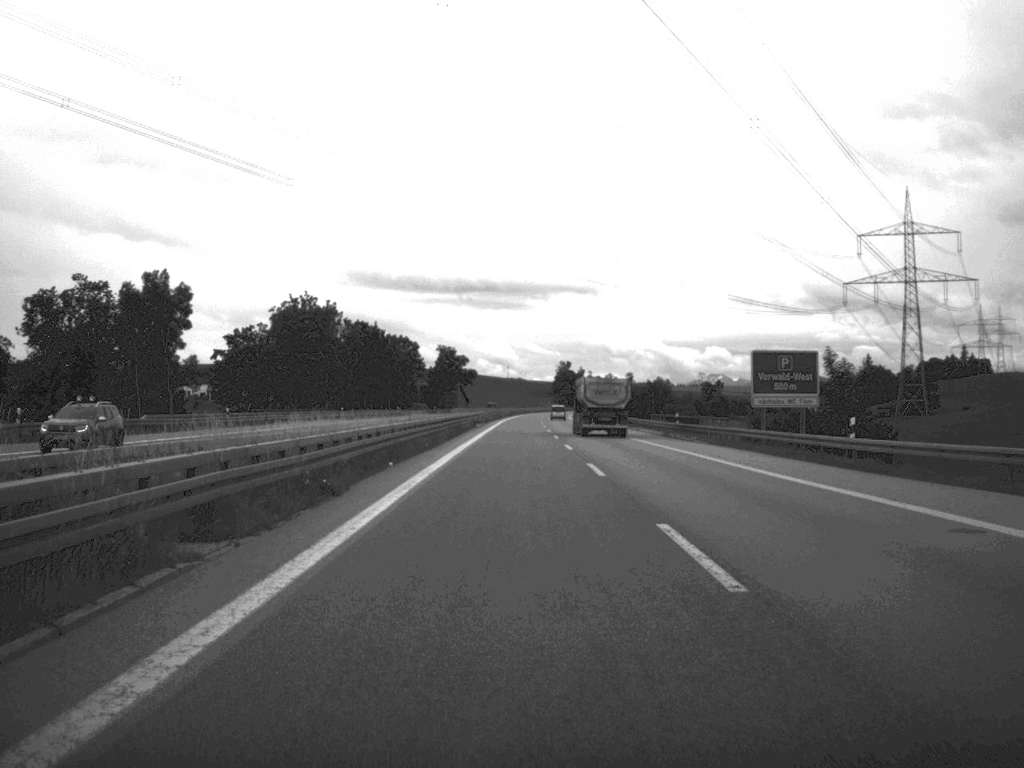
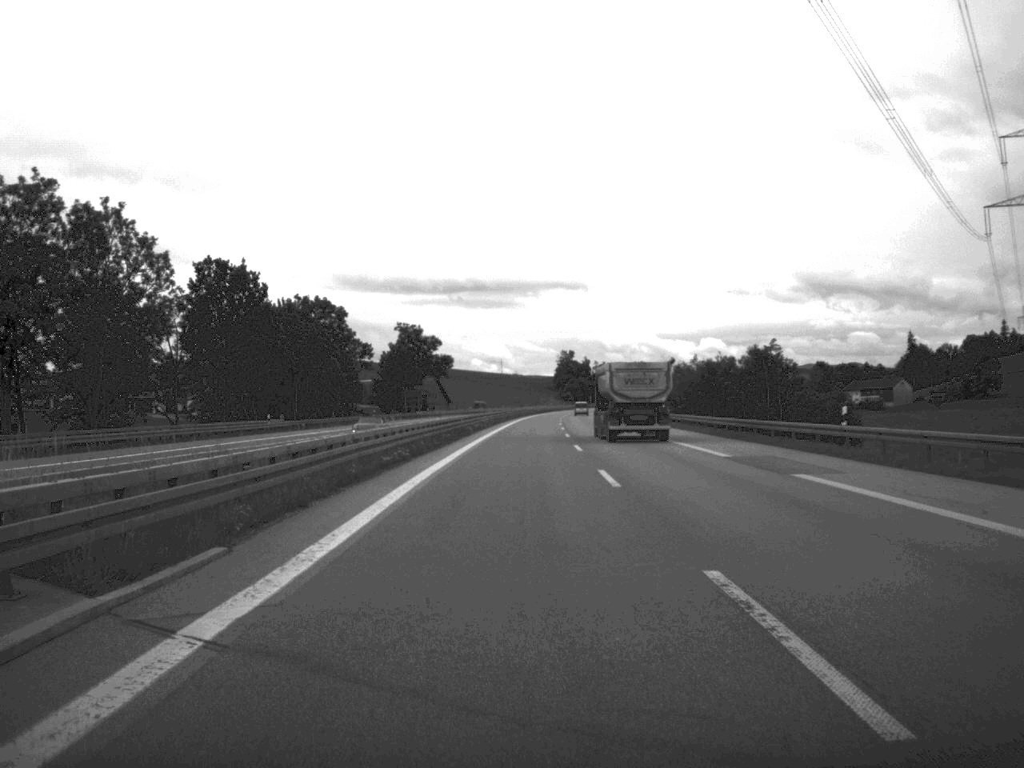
(-0.2, +93.3) m; 0°
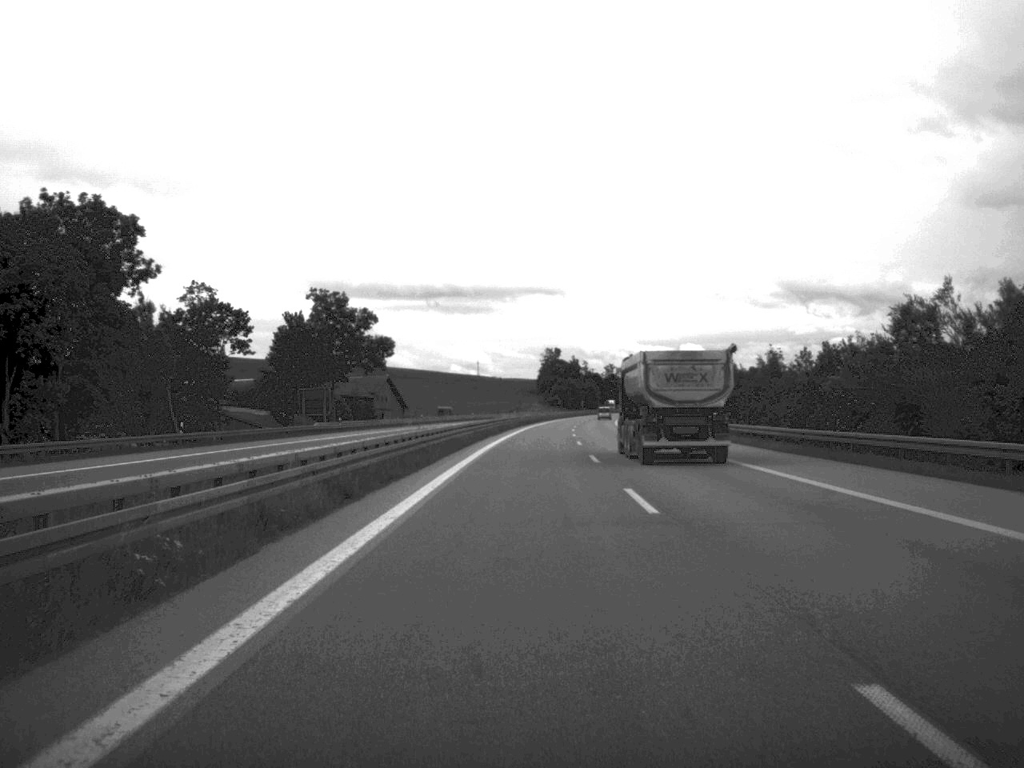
(+0.3, +75.6) m; +1°
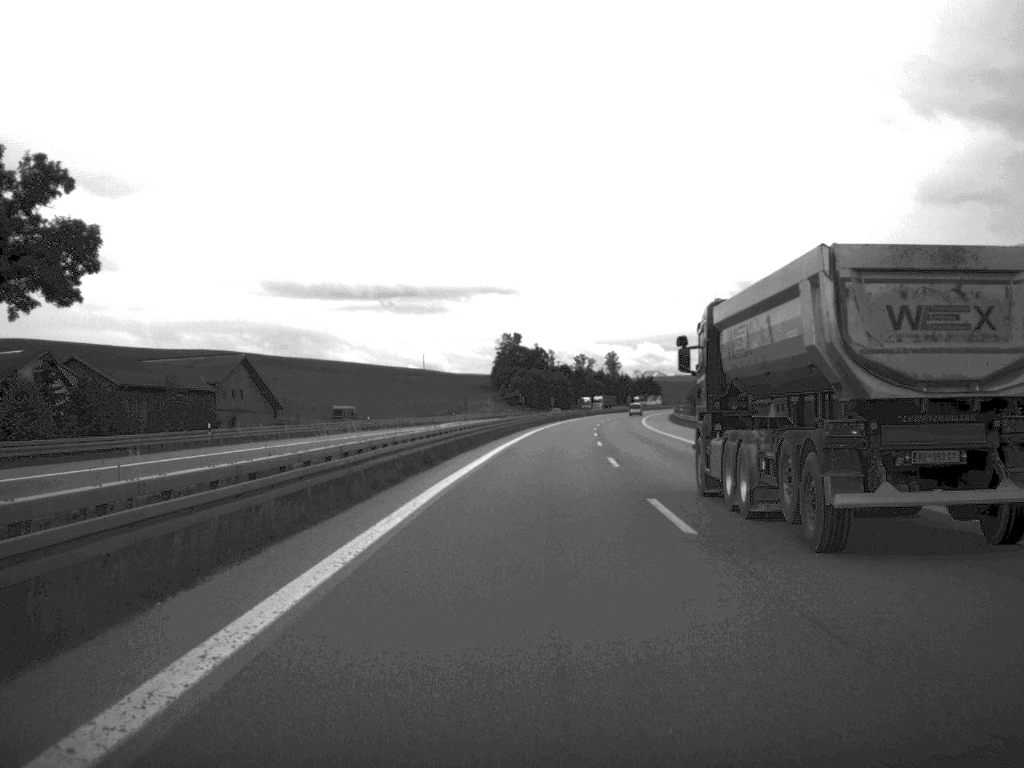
(+1.5, +95.4) m; +2°
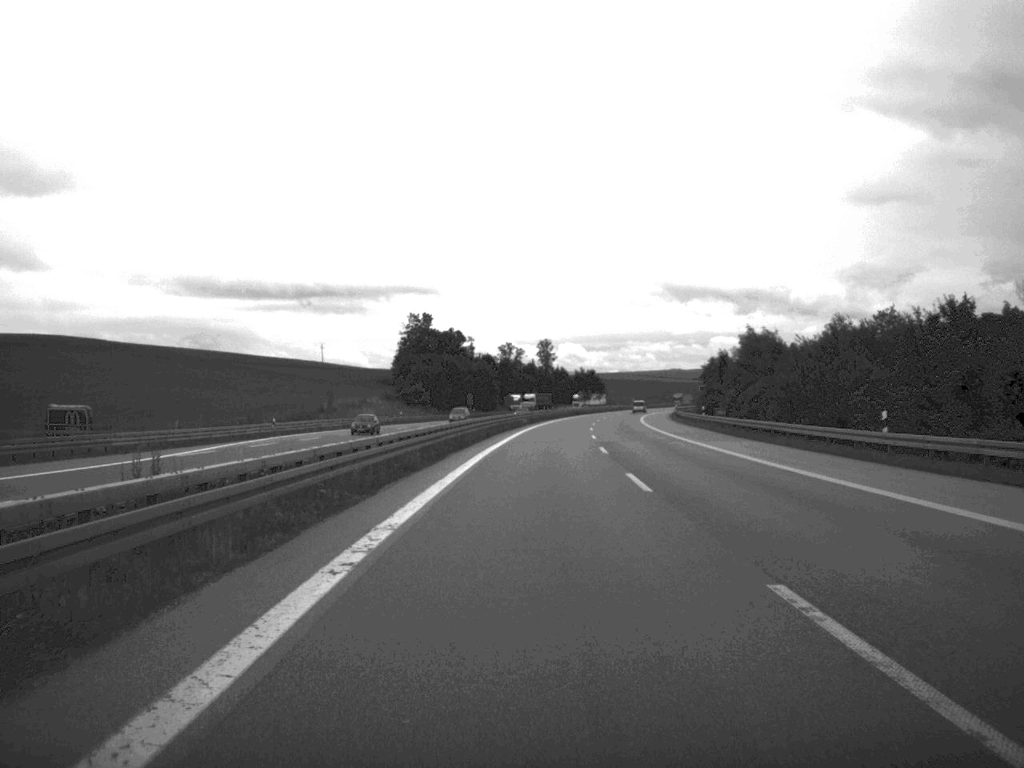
(+2.2, +81.6) m; +3°
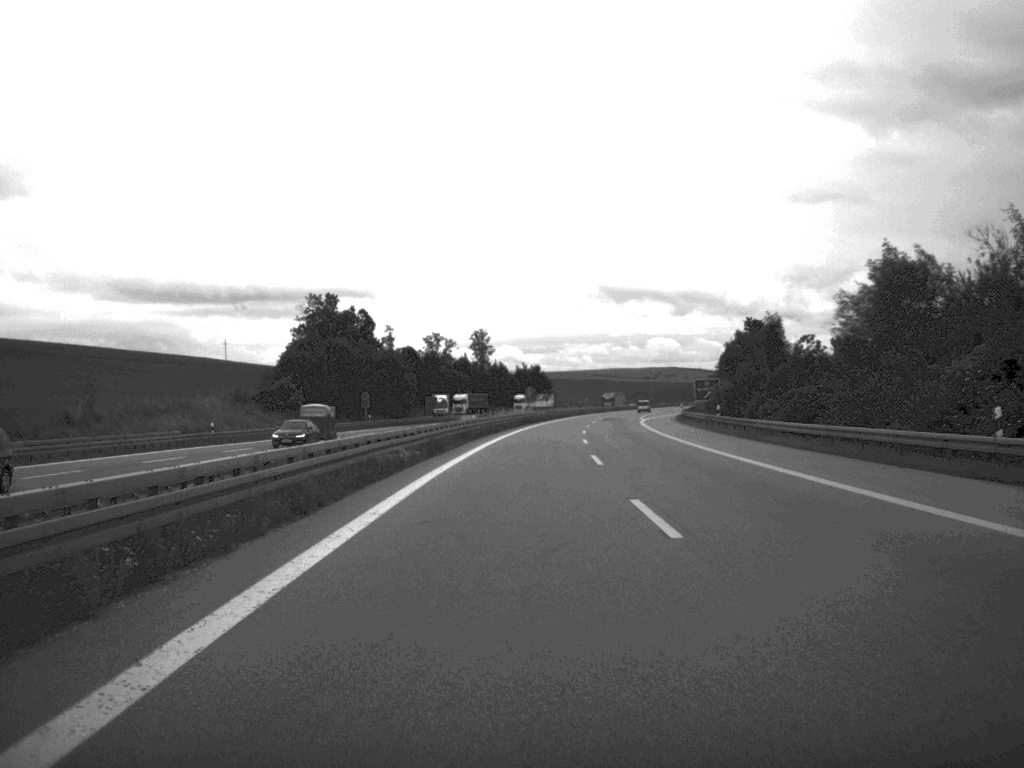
(+1.5, +61.7) m; +3°
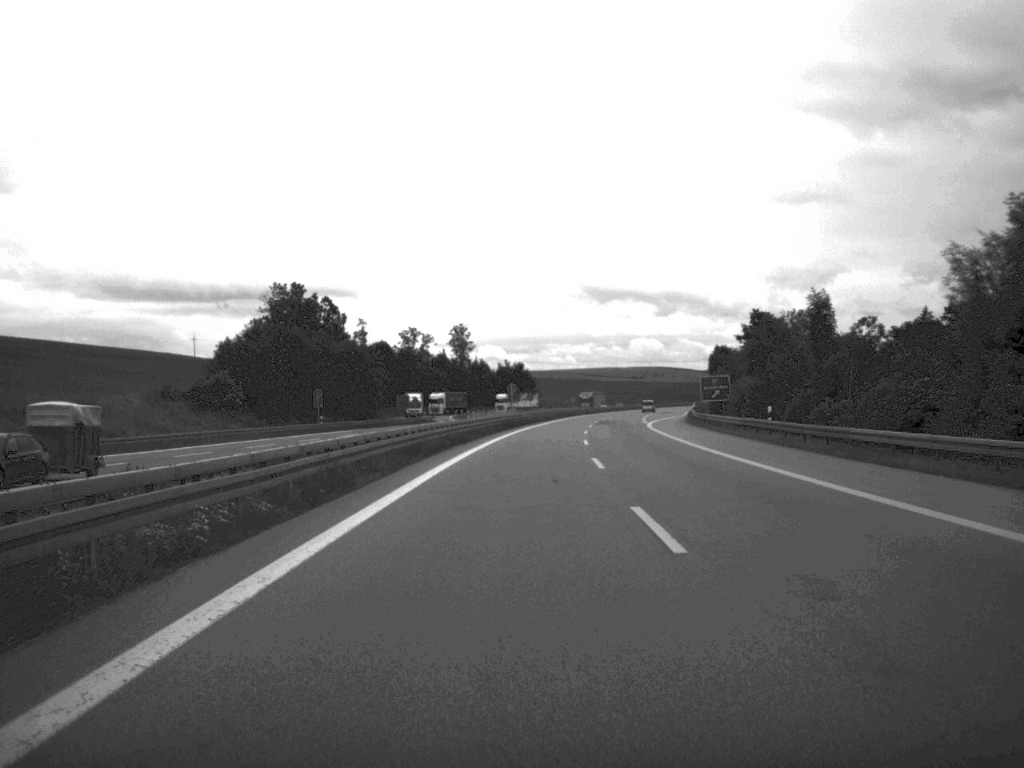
(+0.1, +19.4) m; +1°
